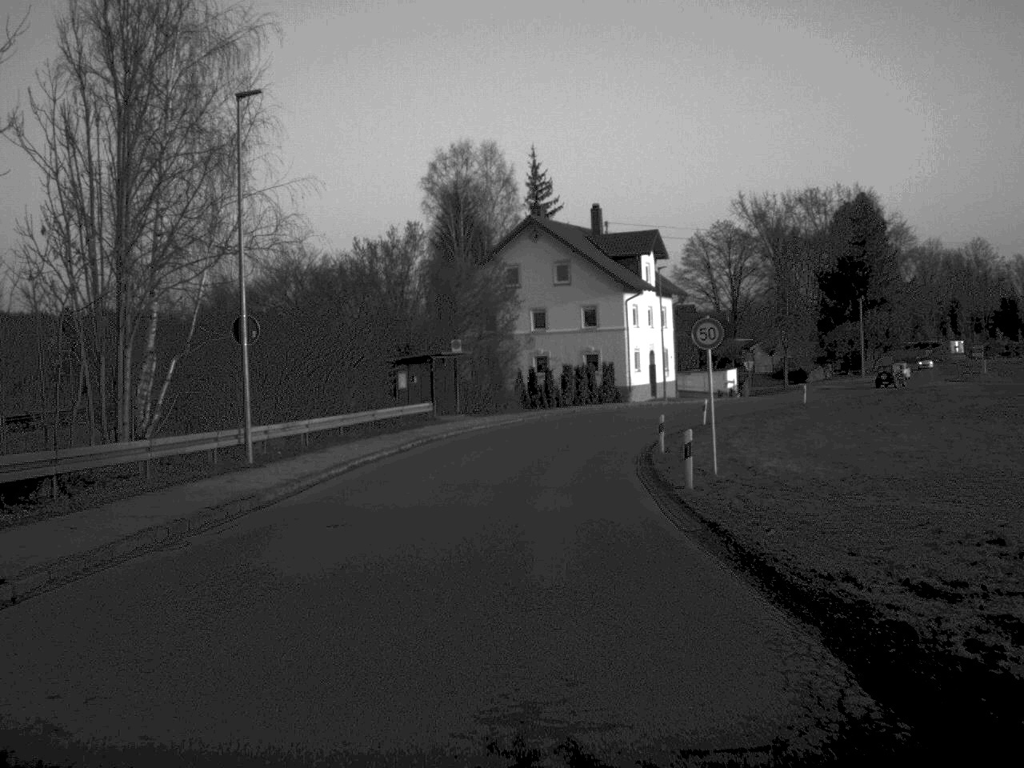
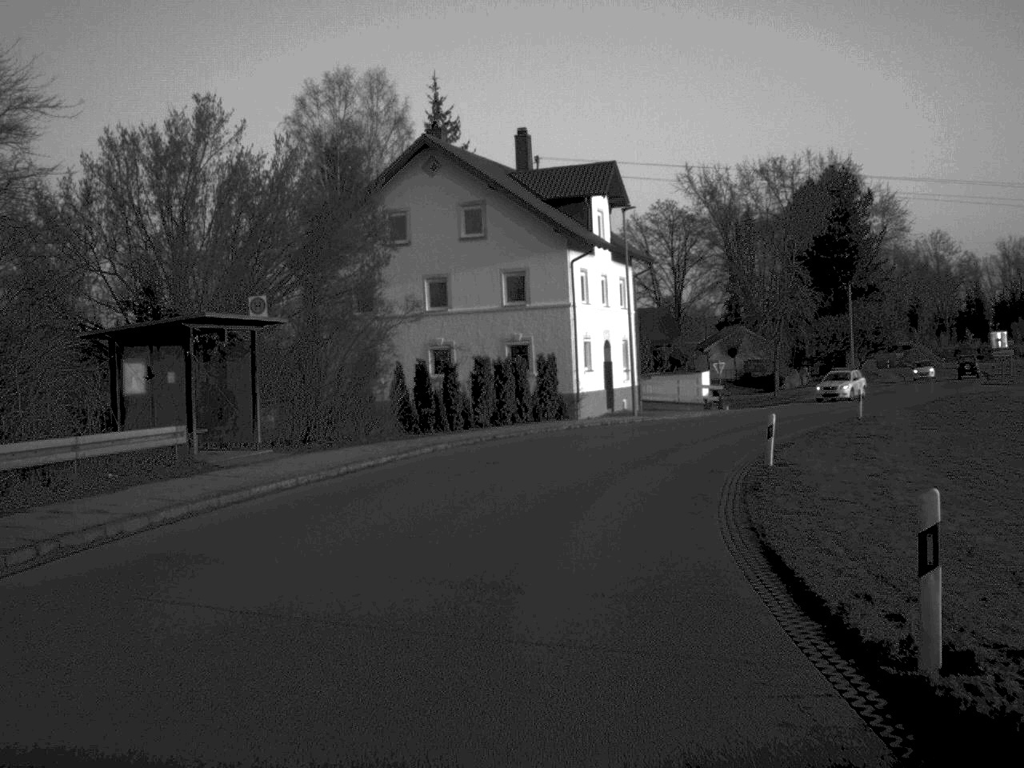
(+0.7, +26.2) m; +4°
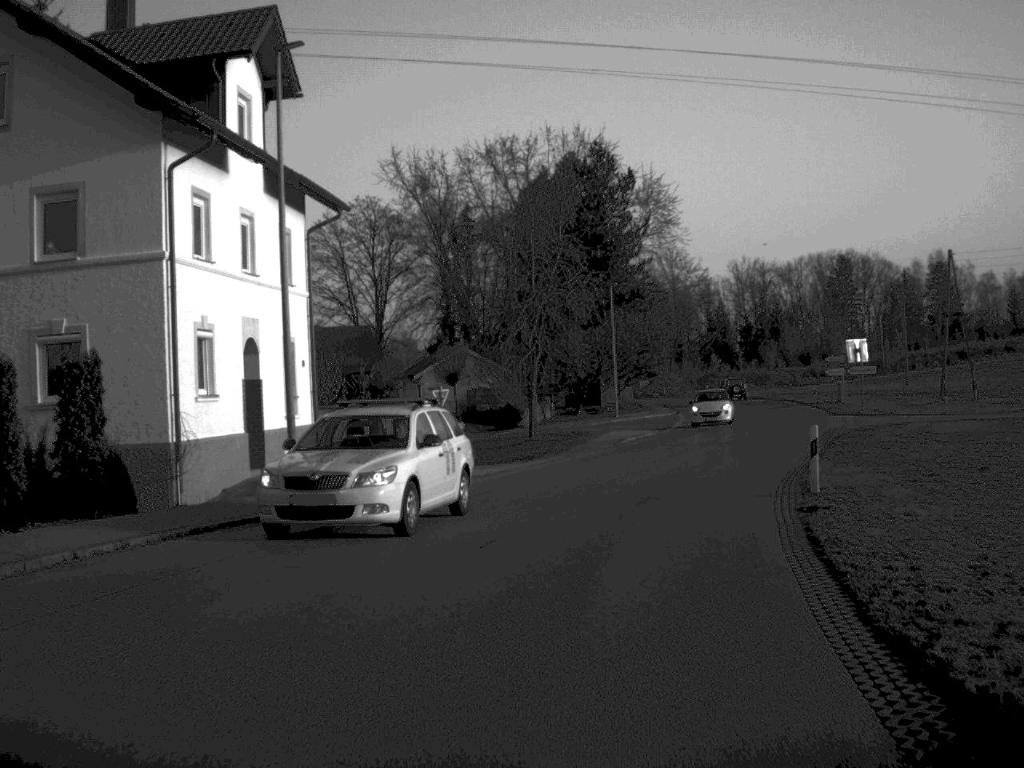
(+2.5, +25.2) m; +14°
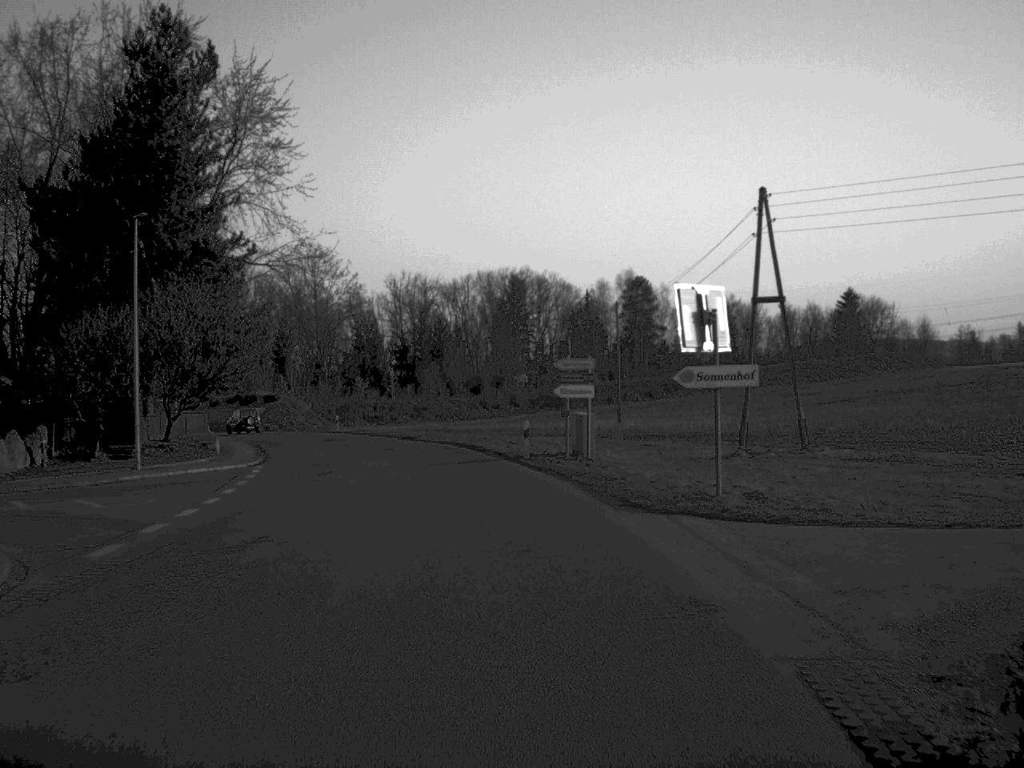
(+6.3, +35.4) m; +15°
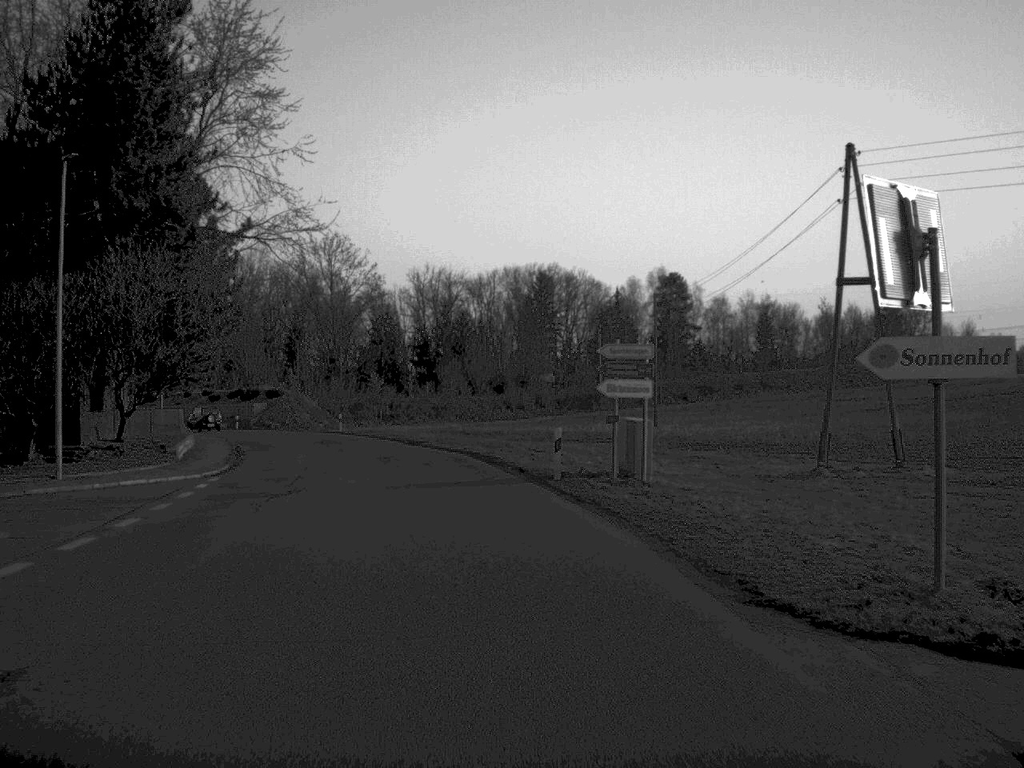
(-0.1, +8.8) m; -1°
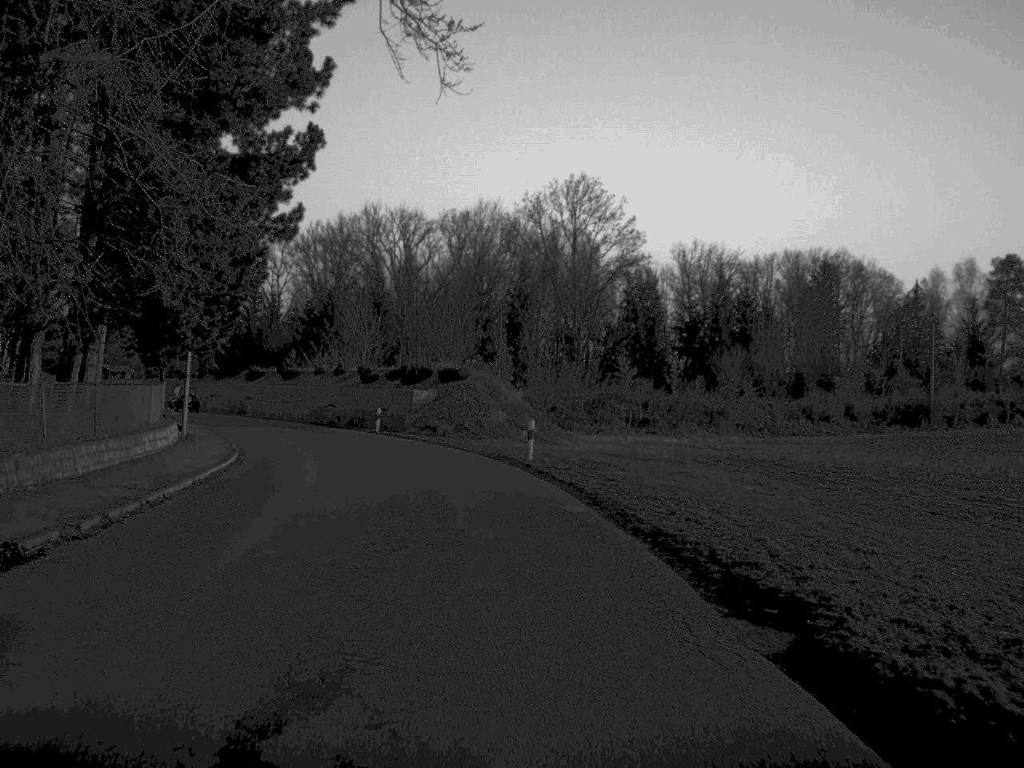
(-3.7, +37.3) m; -11°
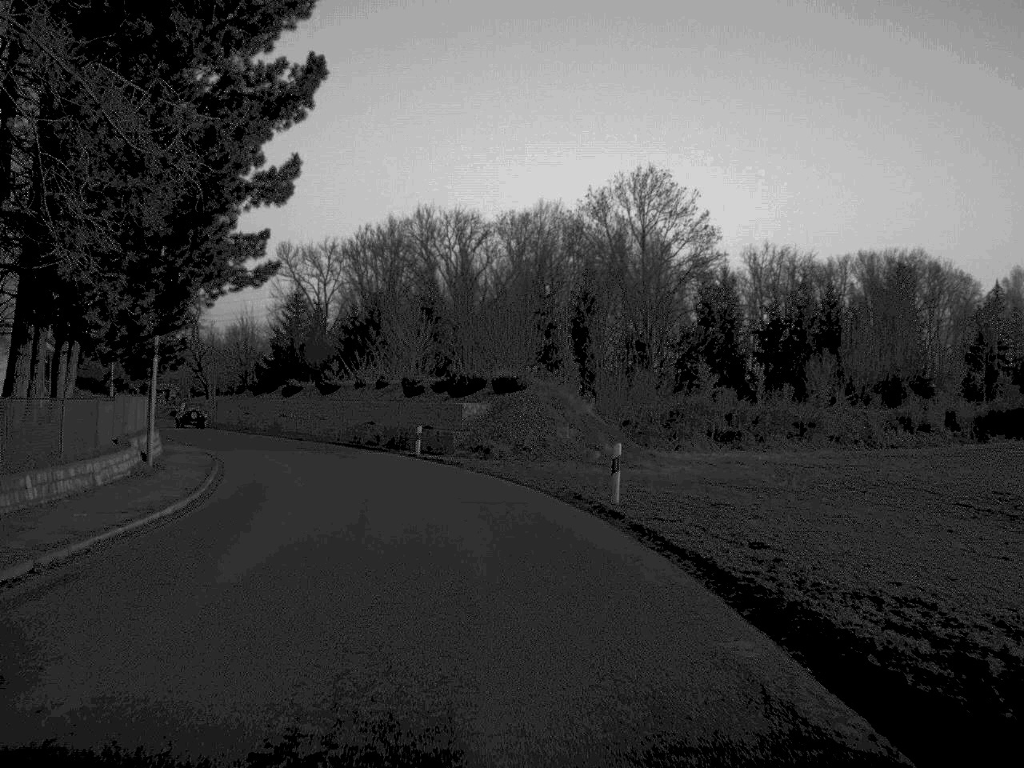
(-0.2, +9.4) m; -3°
